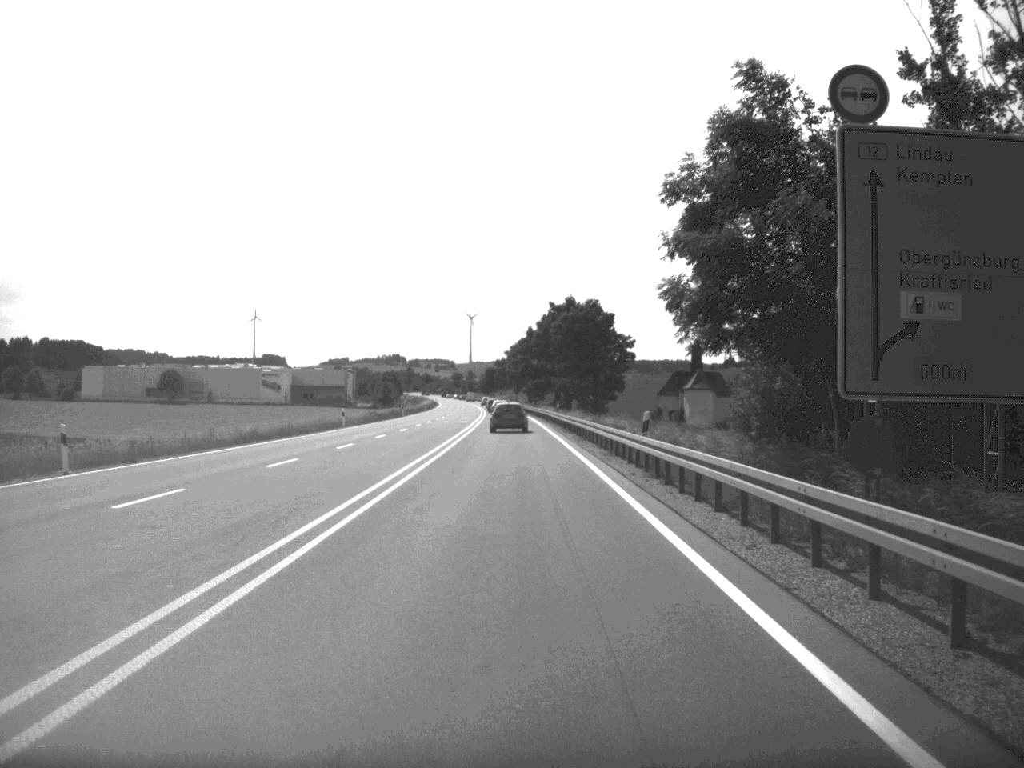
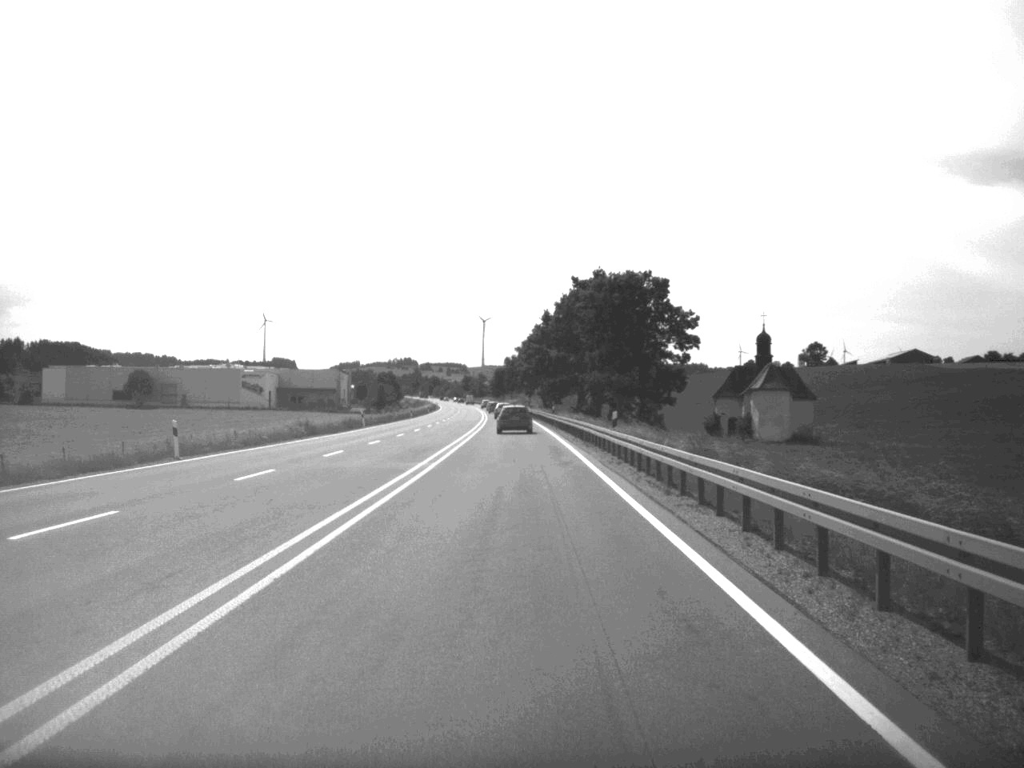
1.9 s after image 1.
(-0.2, +39.8) m; -1°
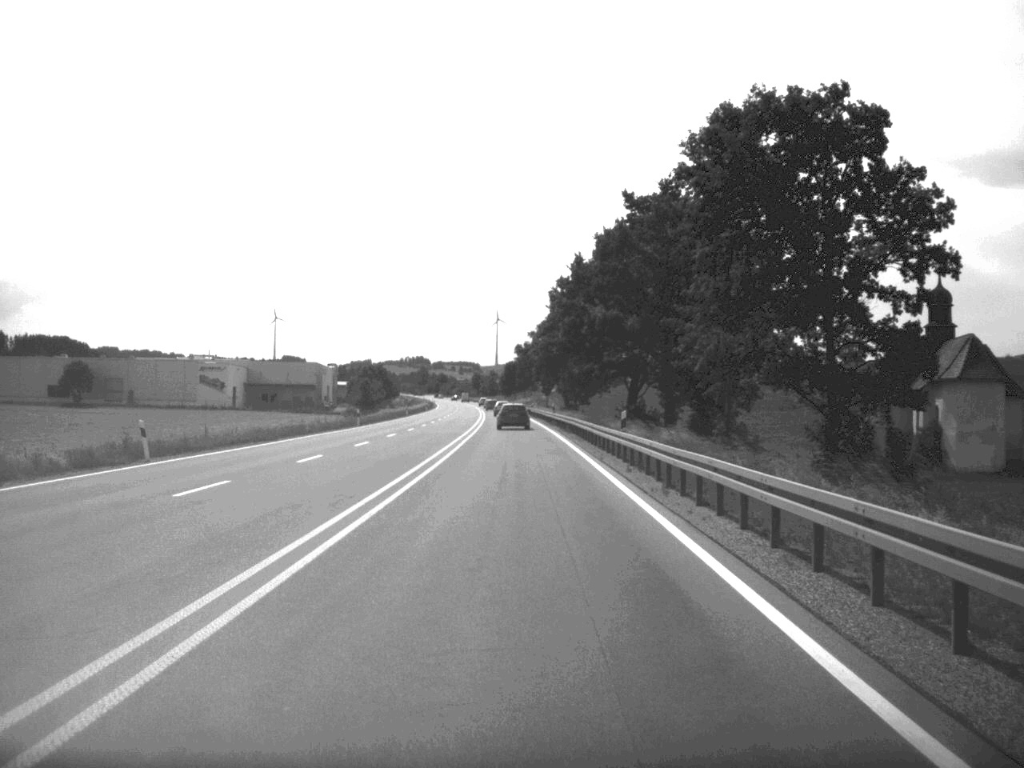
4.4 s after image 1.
(-0.3, +53.0) m; -1°
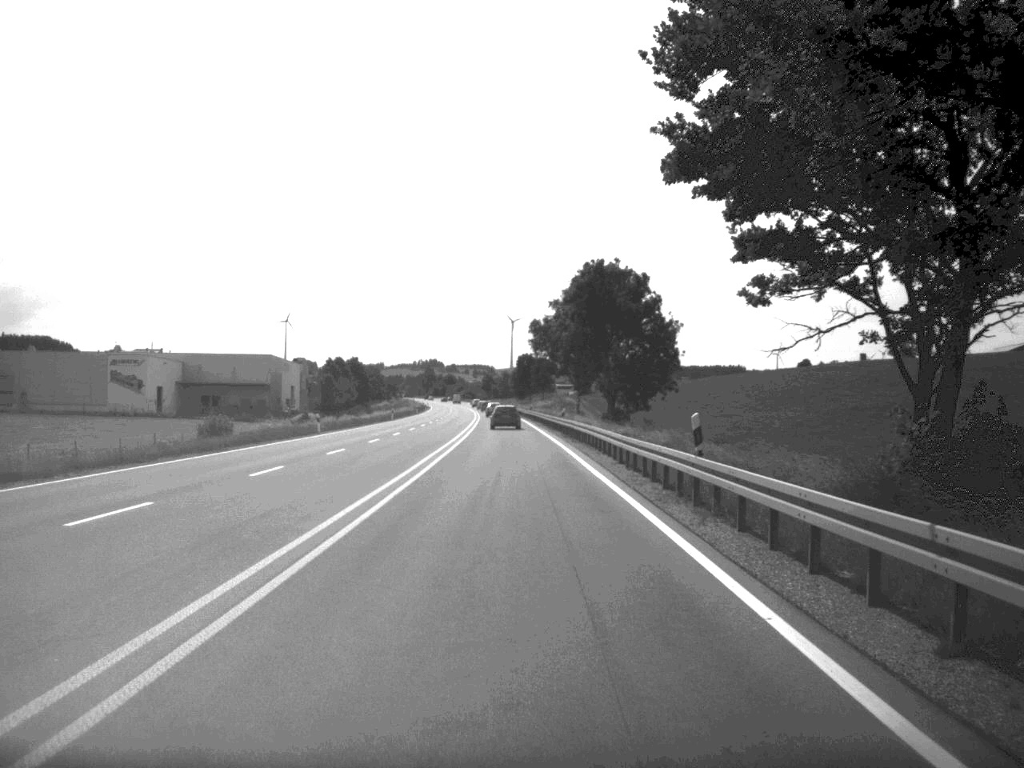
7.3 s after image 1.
(-0.4, +65.0) m; -1°
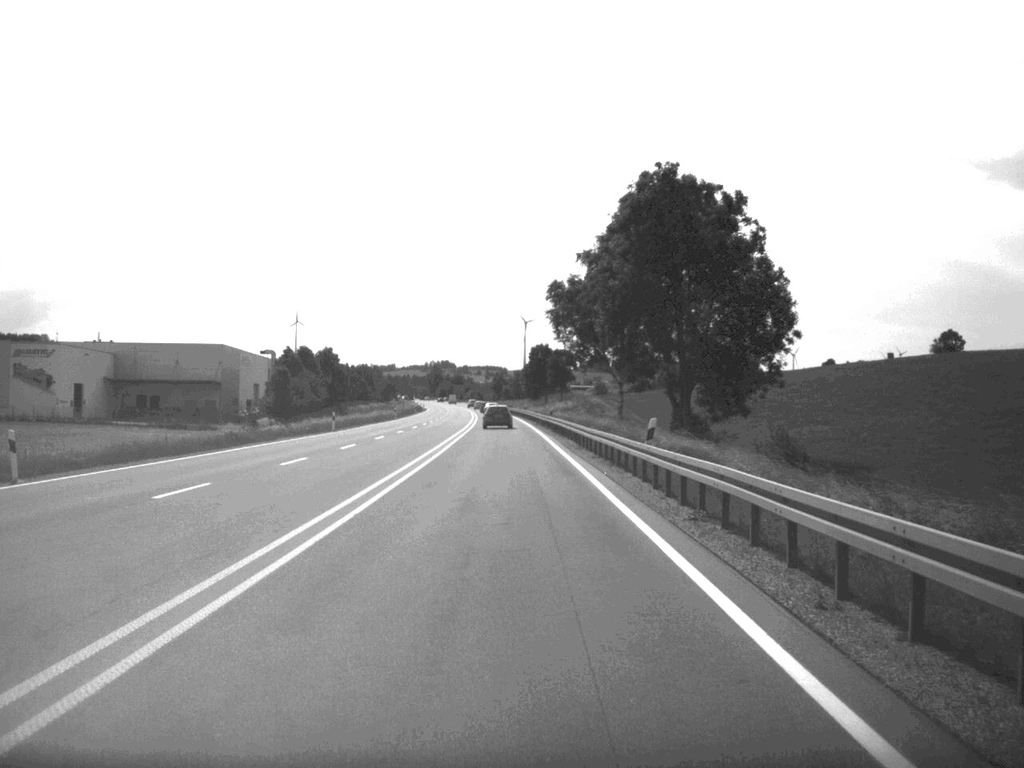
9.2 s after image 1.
(-0.2, +42.9) m; -1°
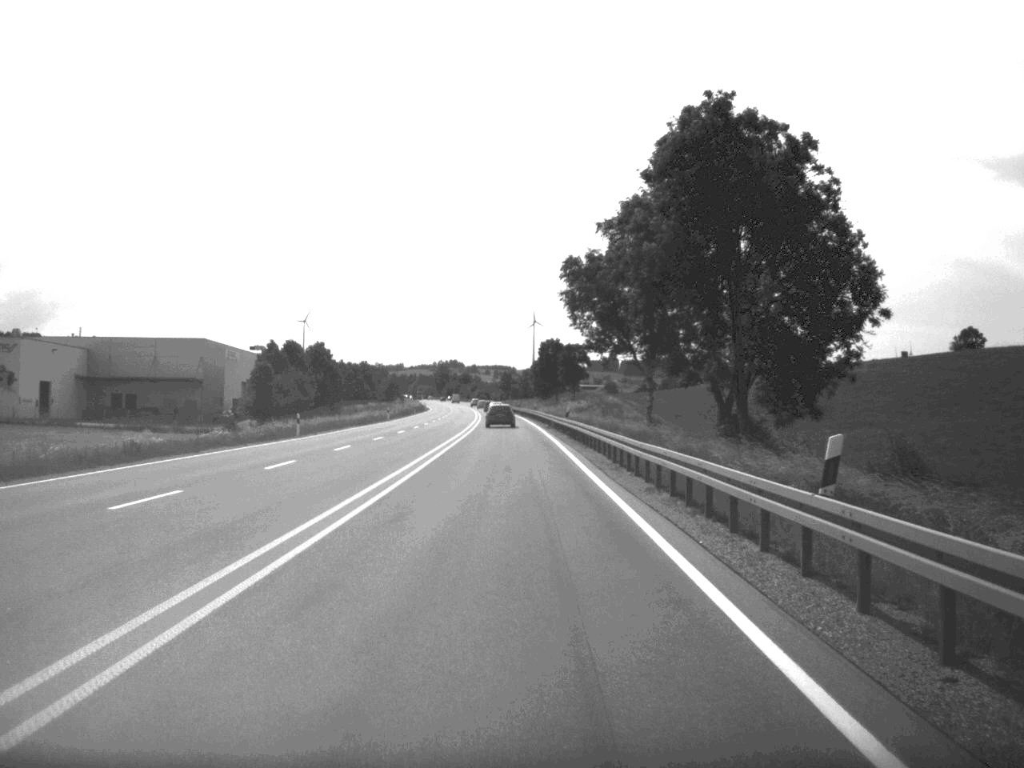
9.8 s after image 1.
(-0.1, +14.5) m; 0°
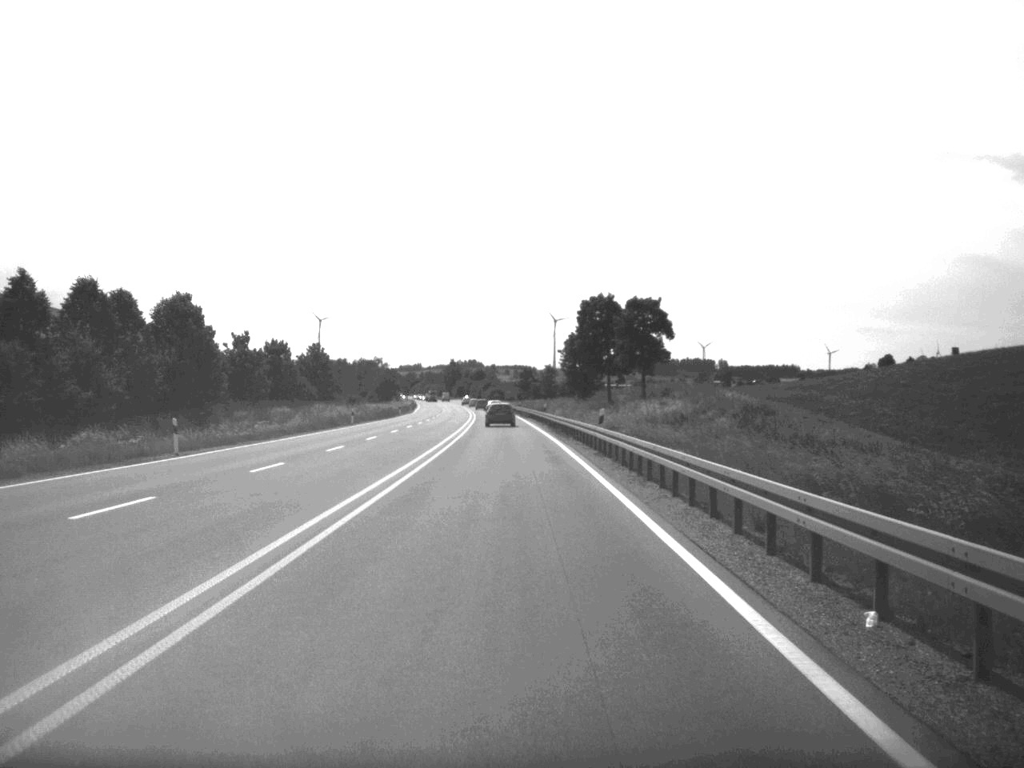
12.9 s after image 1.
(-0.8, +73.8) m; -1°
